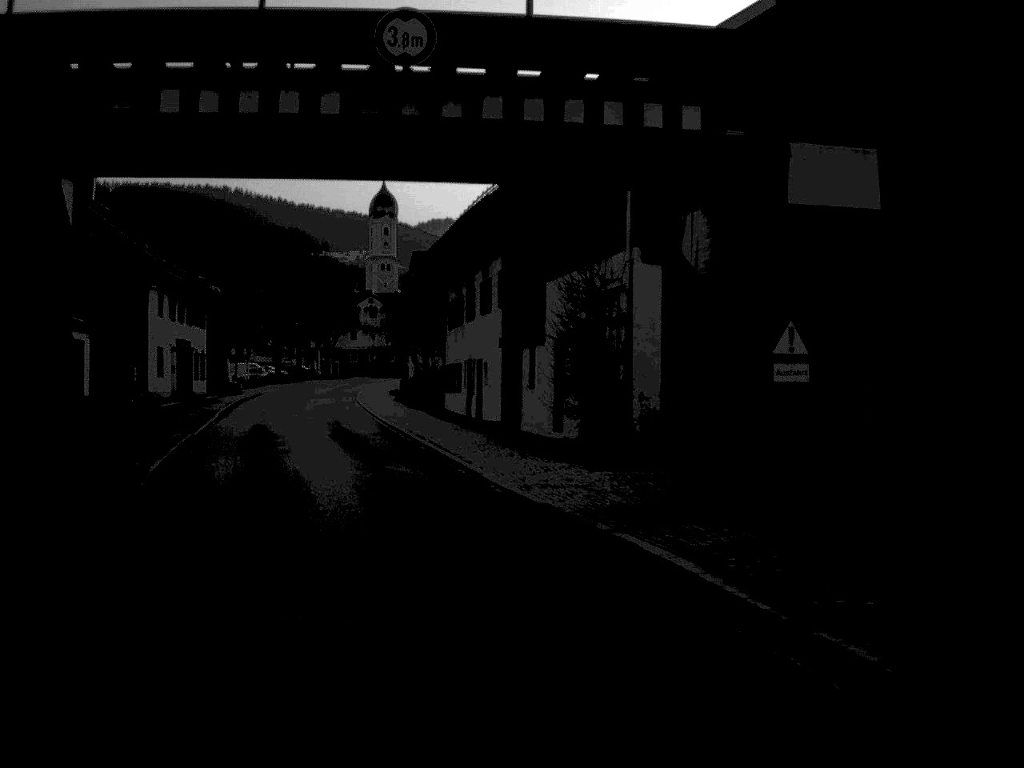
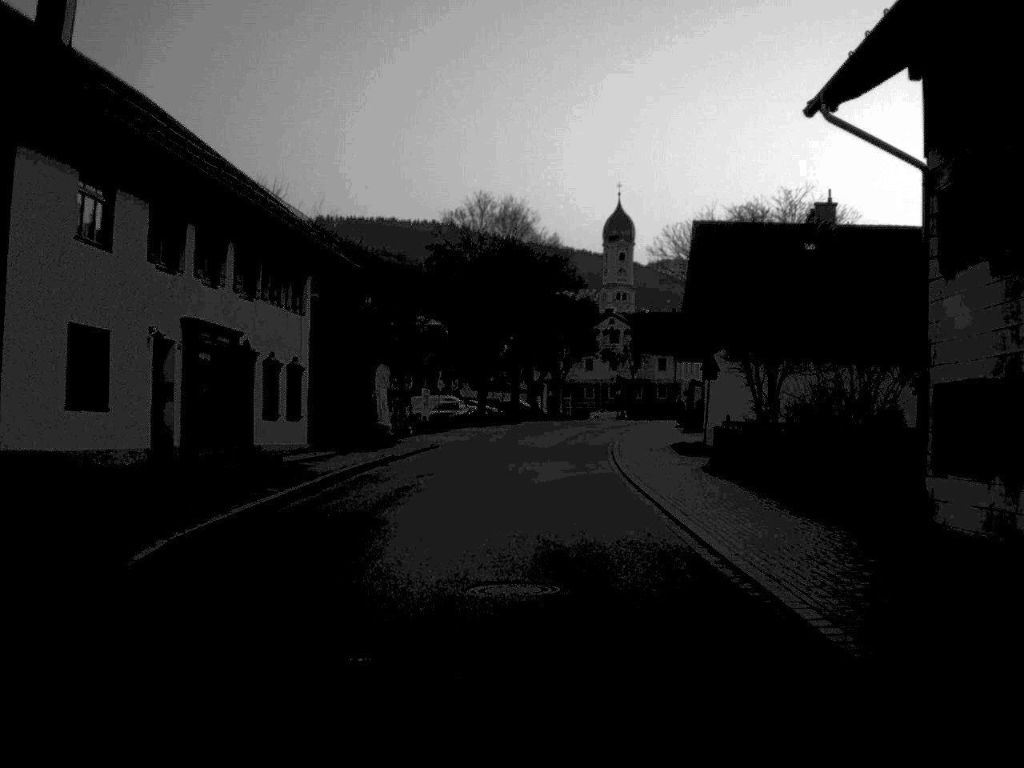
(-4.9, +34.1) m; -10°
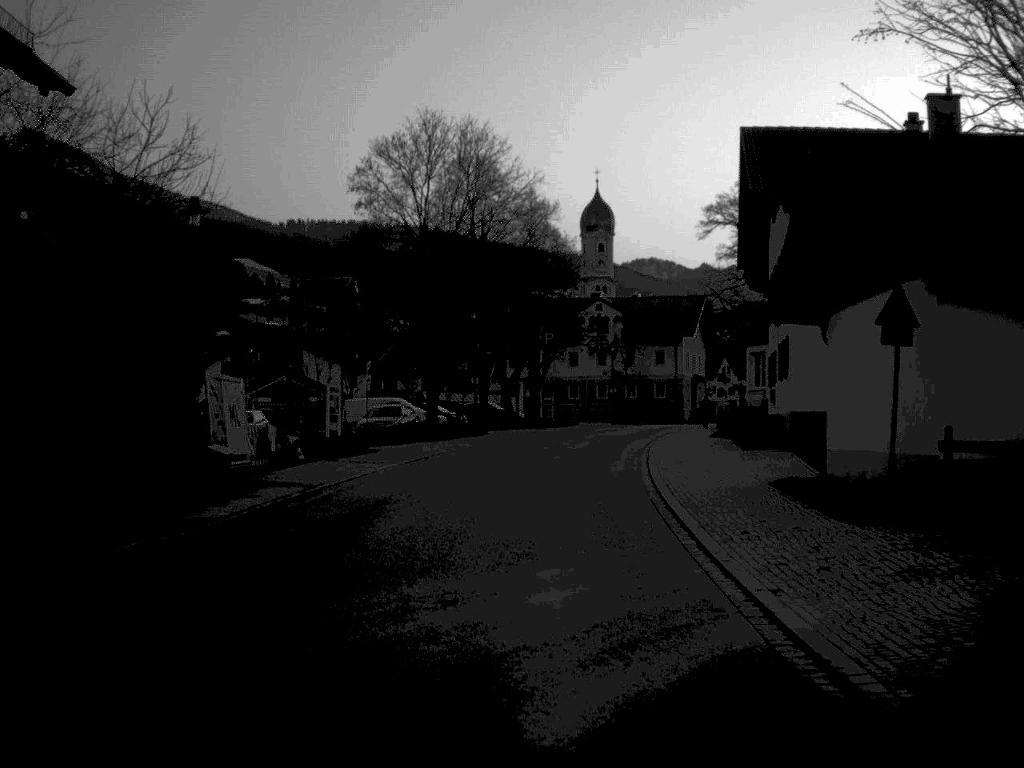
(+0.2, +20.3) m; +1°
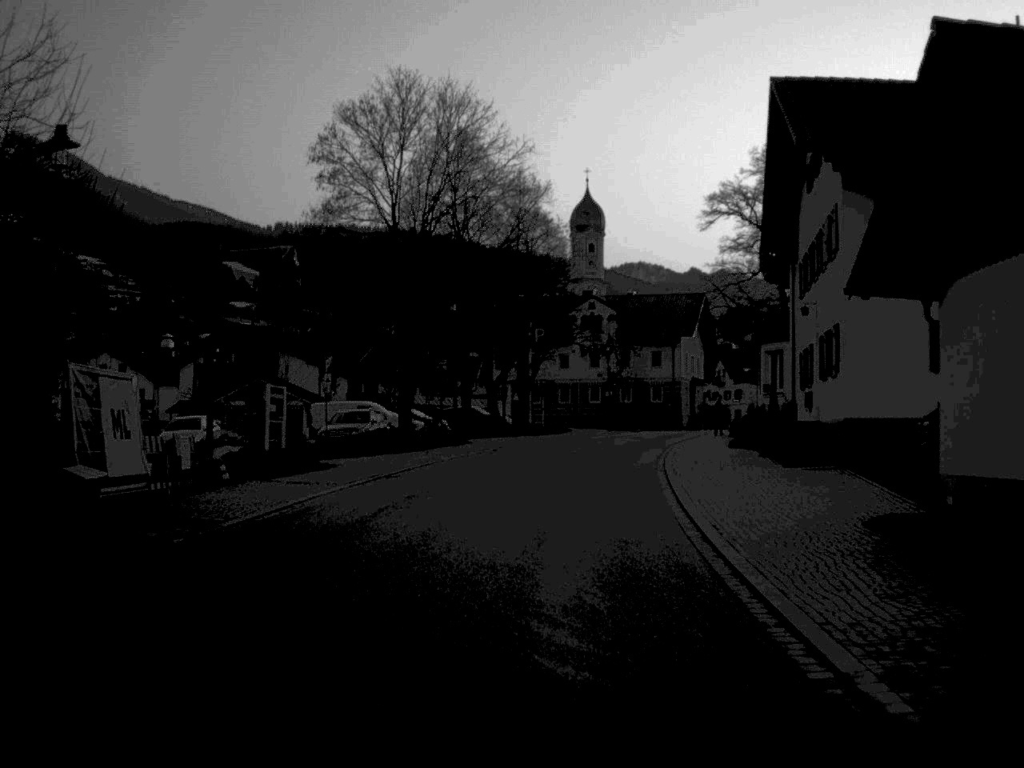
(0.0, +6.7) m; +1°
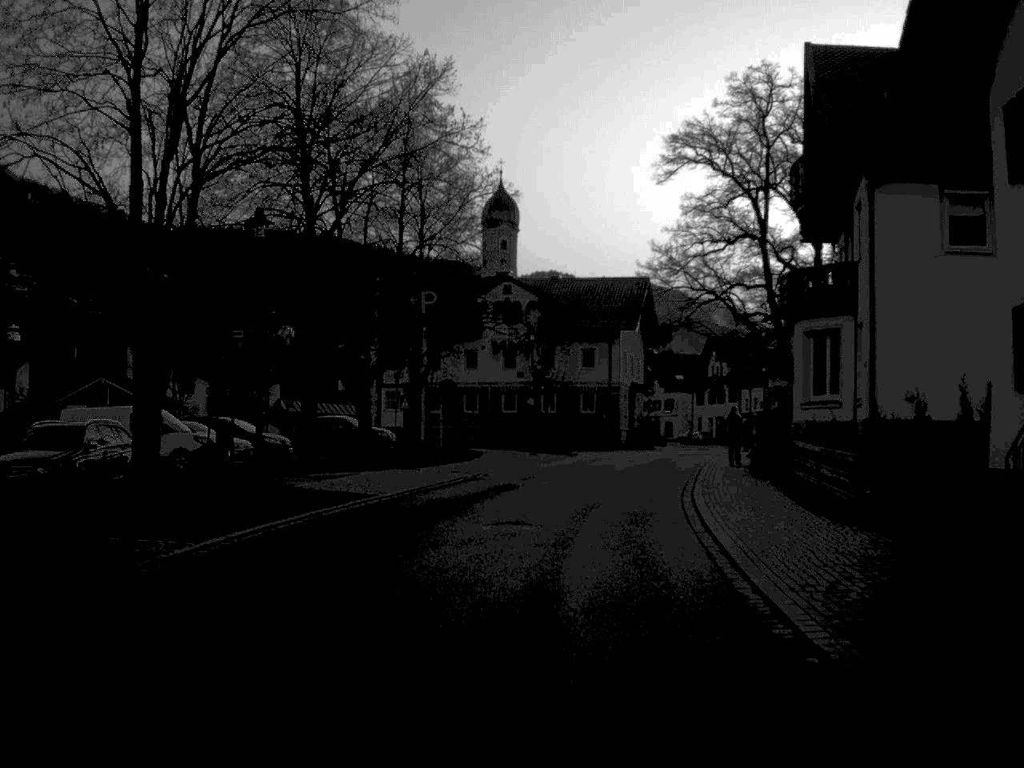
(+0.7, +21.7) m; +4°
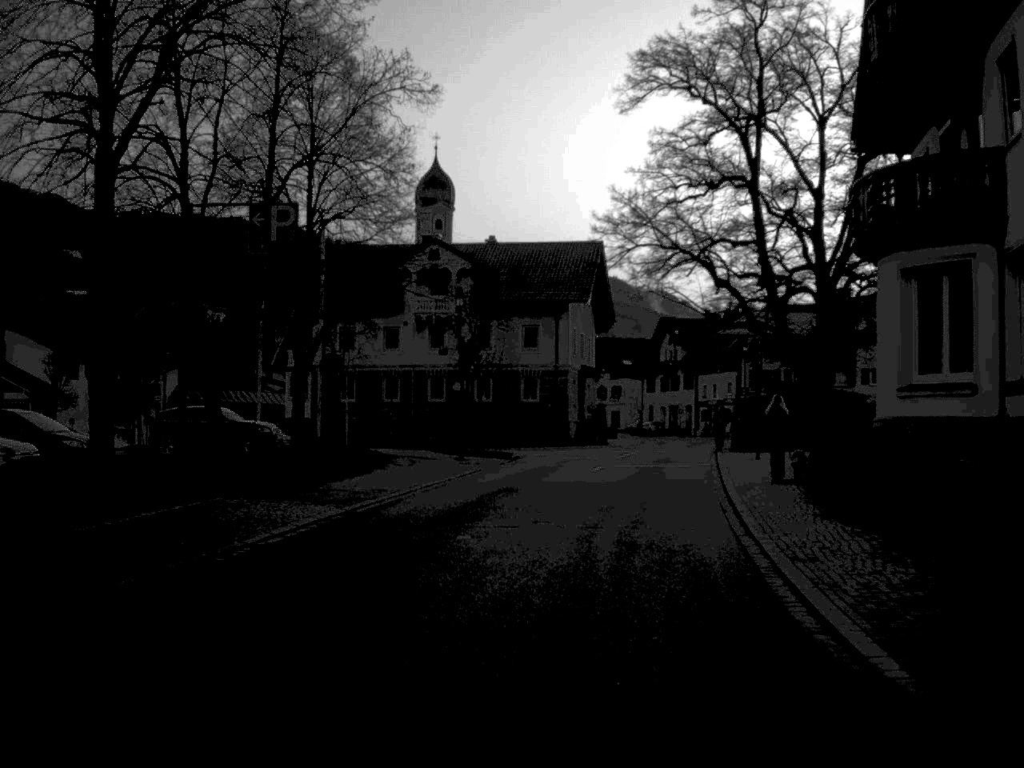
(+0.3, +13.1) m; +3°
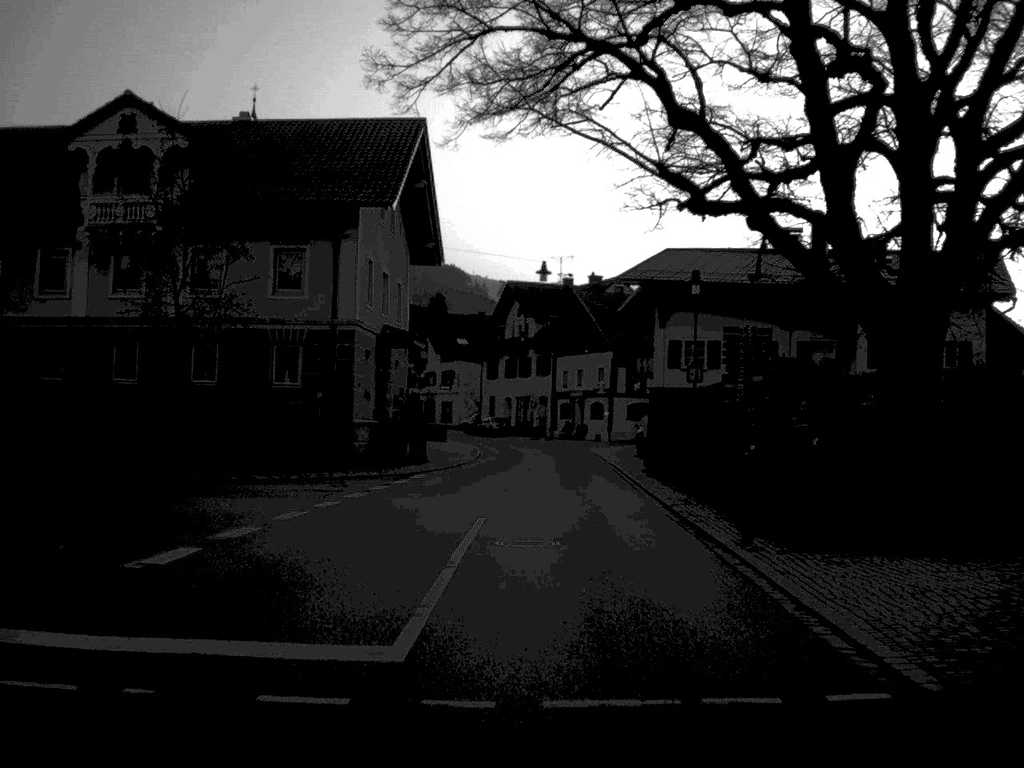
(+2.3, +29.9) m; +7°
